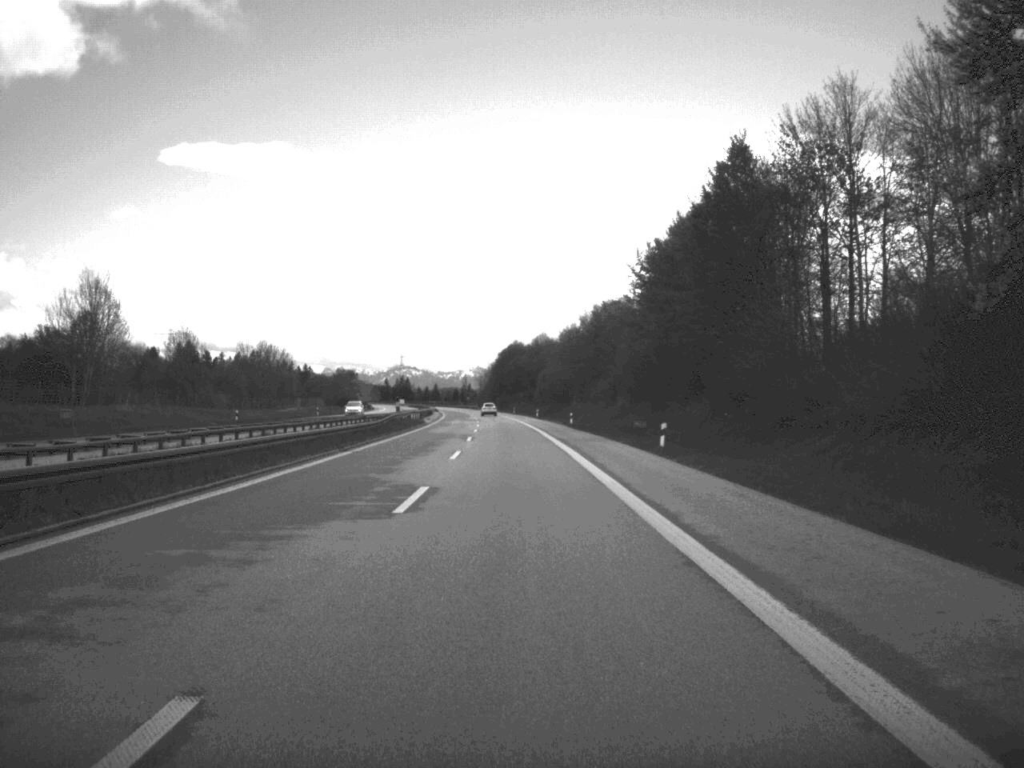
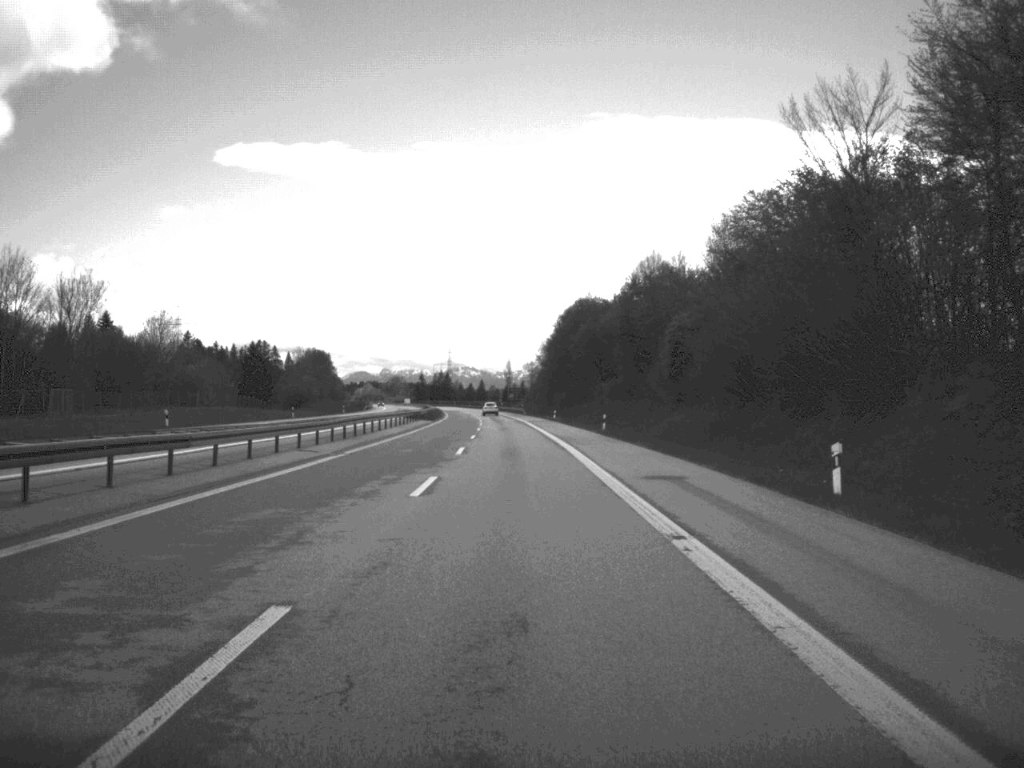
(-3.0, +121.0) m; -3°
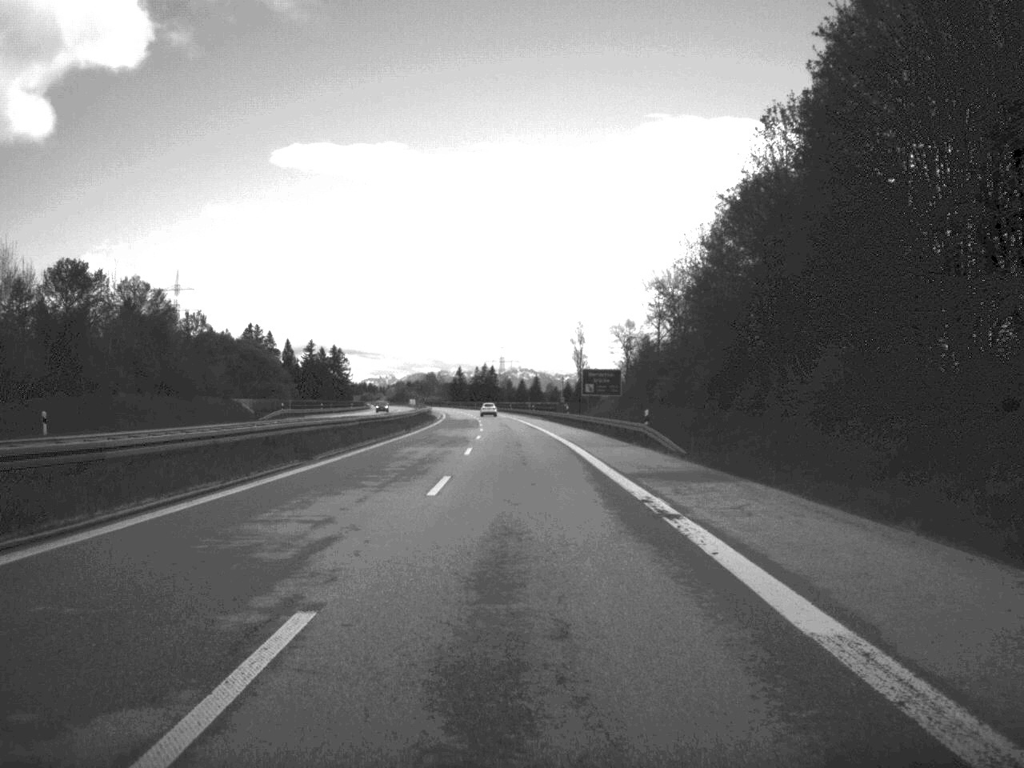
(-3.0, +123.8) m; -3°
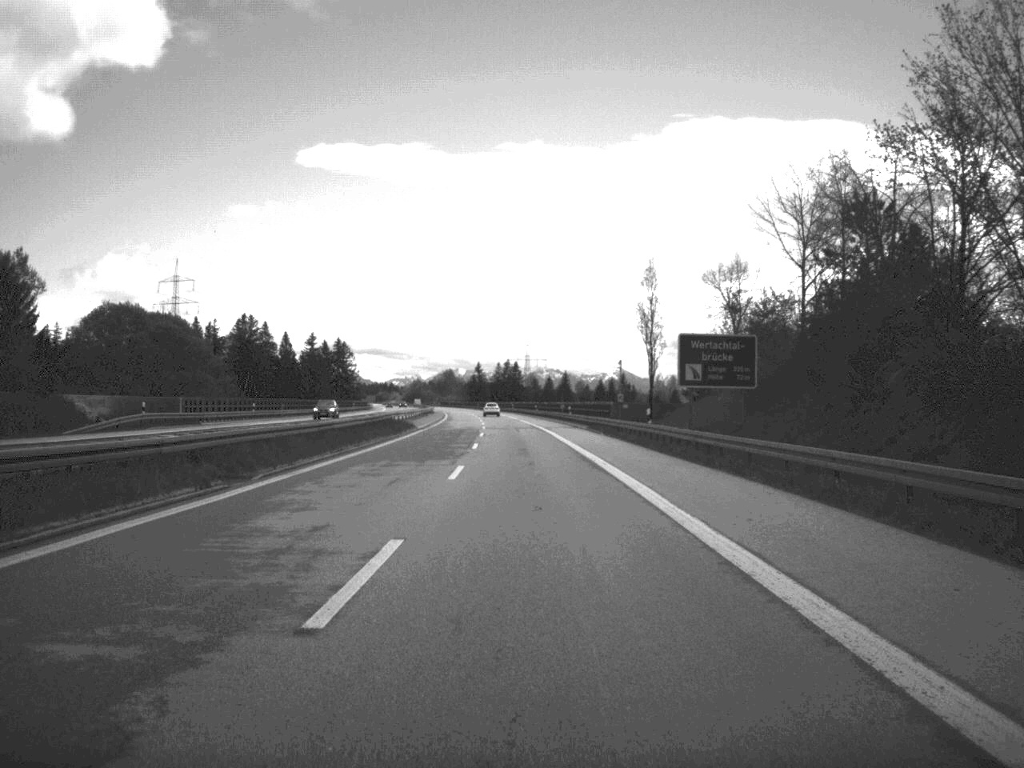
(-0.5, +48.1) m; -1°
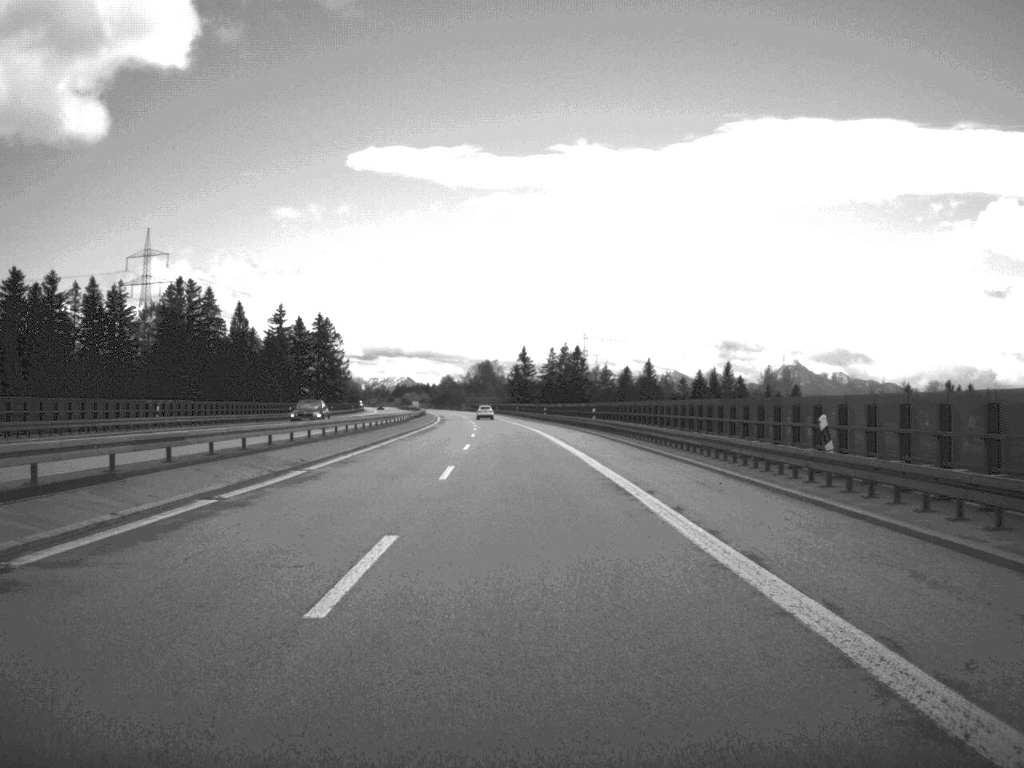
(-2.9, +123.2) m; -3°
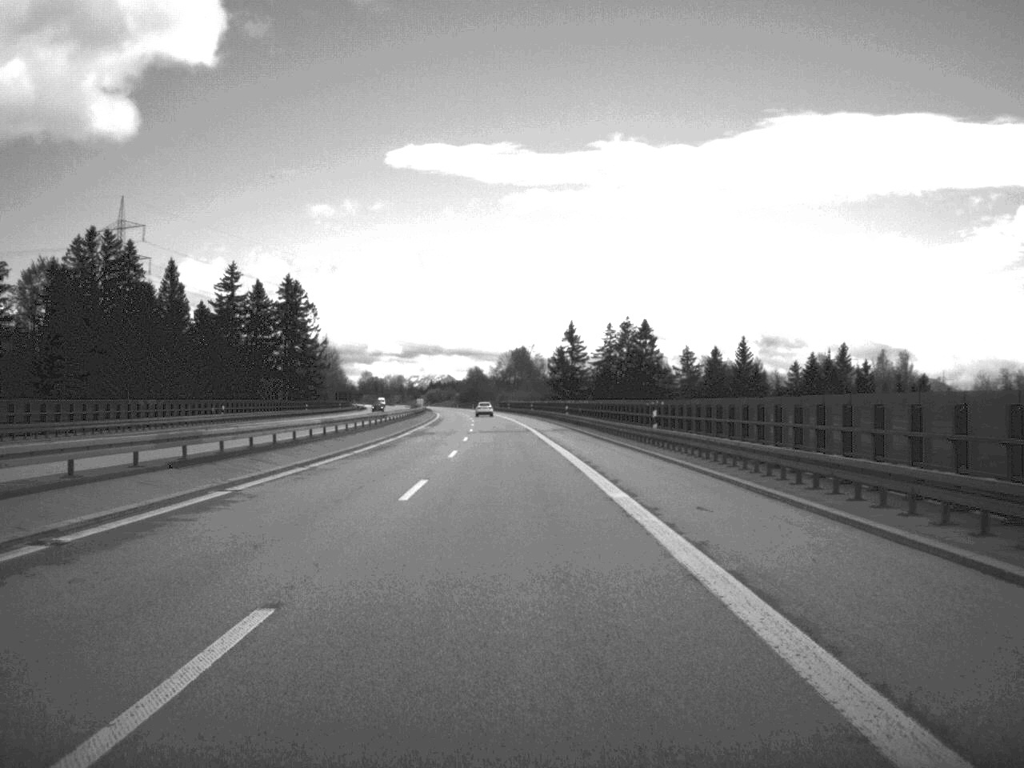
(-1.2, +76.4) m; -2°
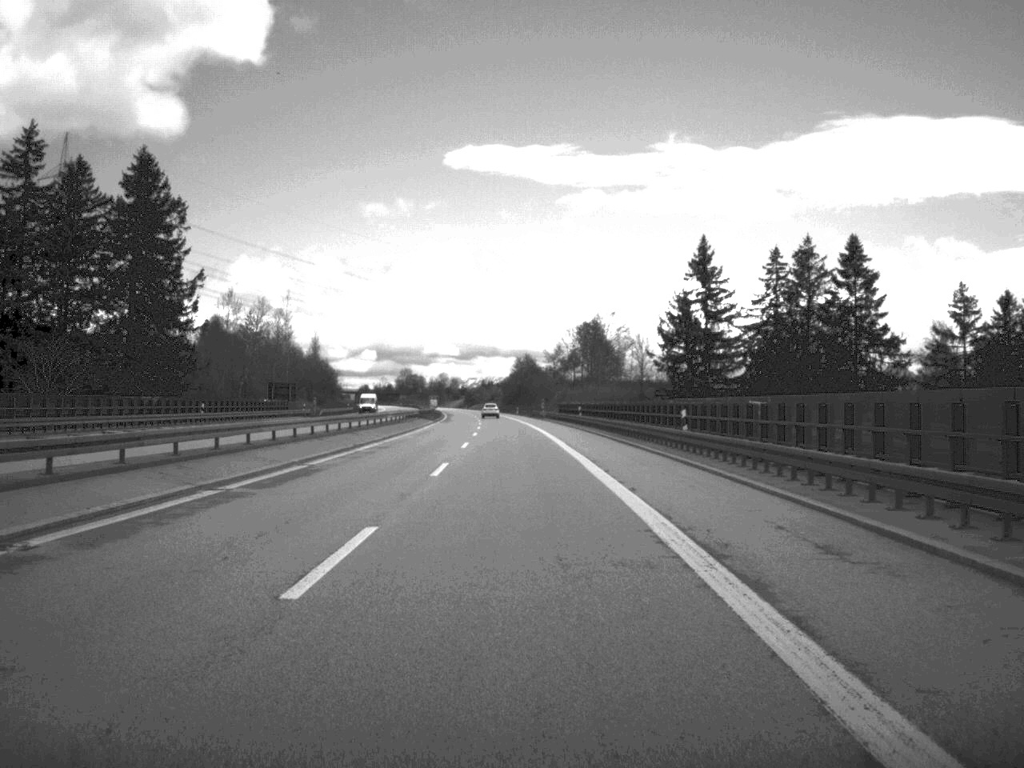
(-2.3, +100.1) m; -3°
